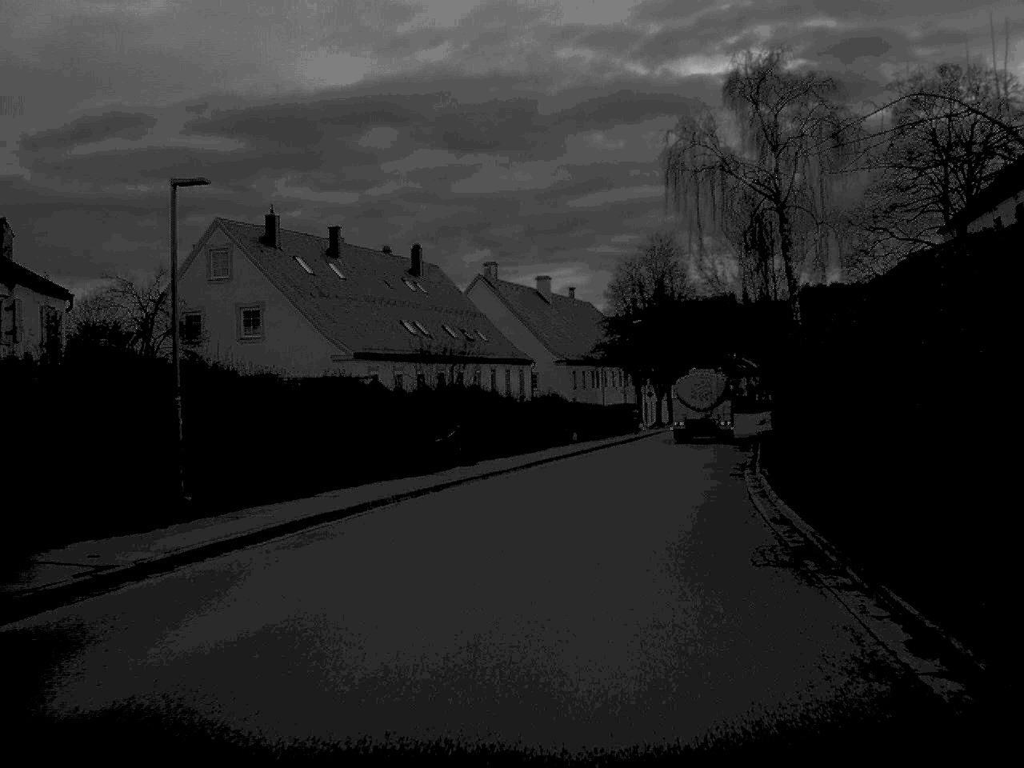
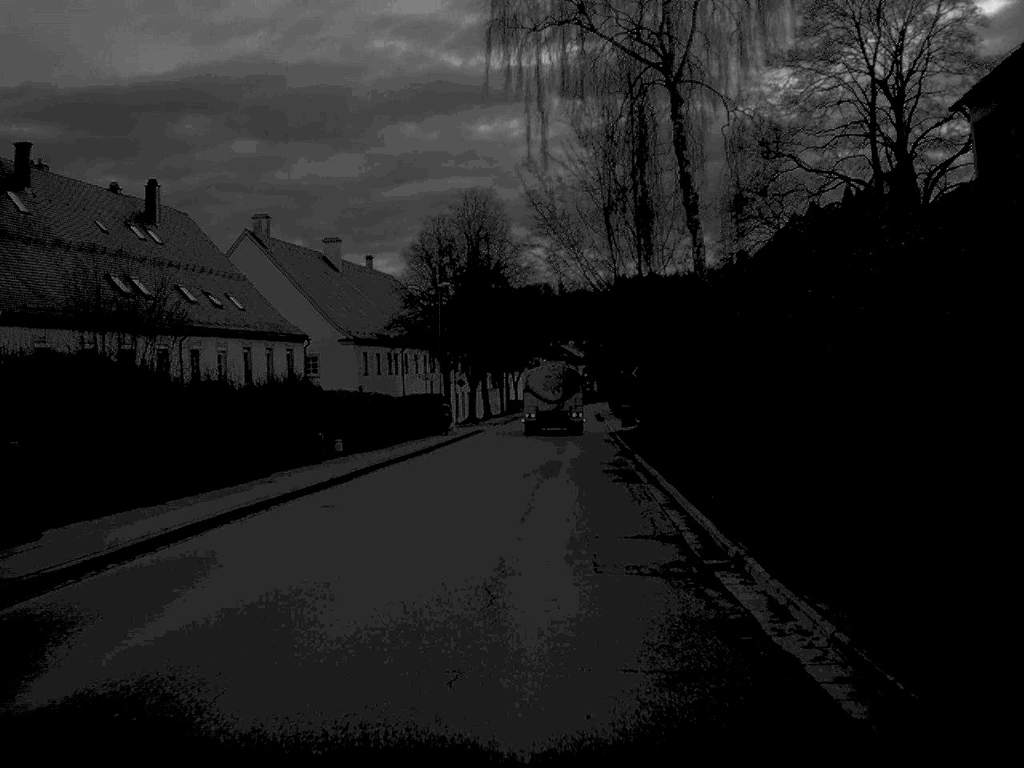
(+1.9, +21.3) m; +8°
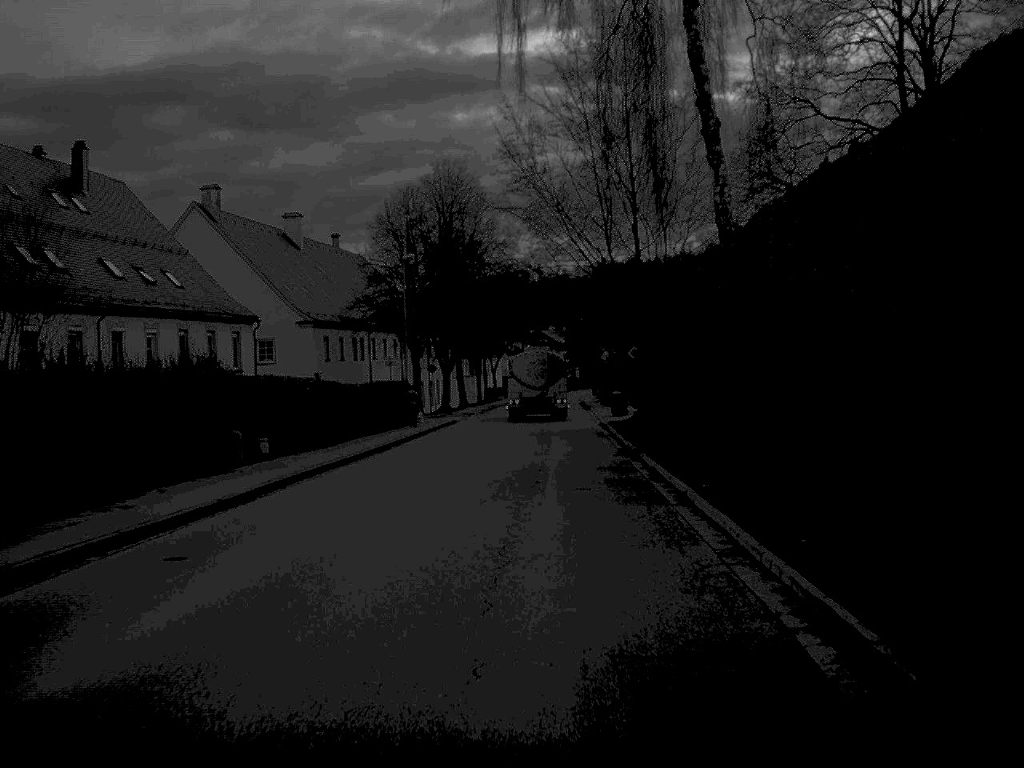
(+0.1, +7.7) m; +1°
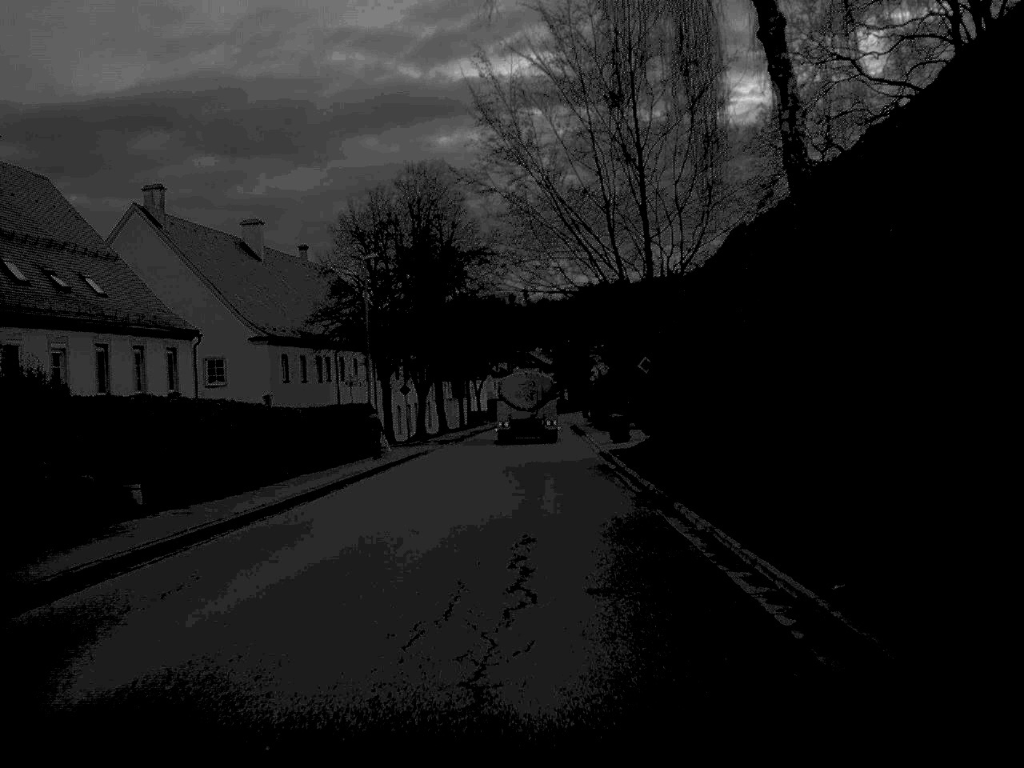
(0.0, +8.6) m; +1°
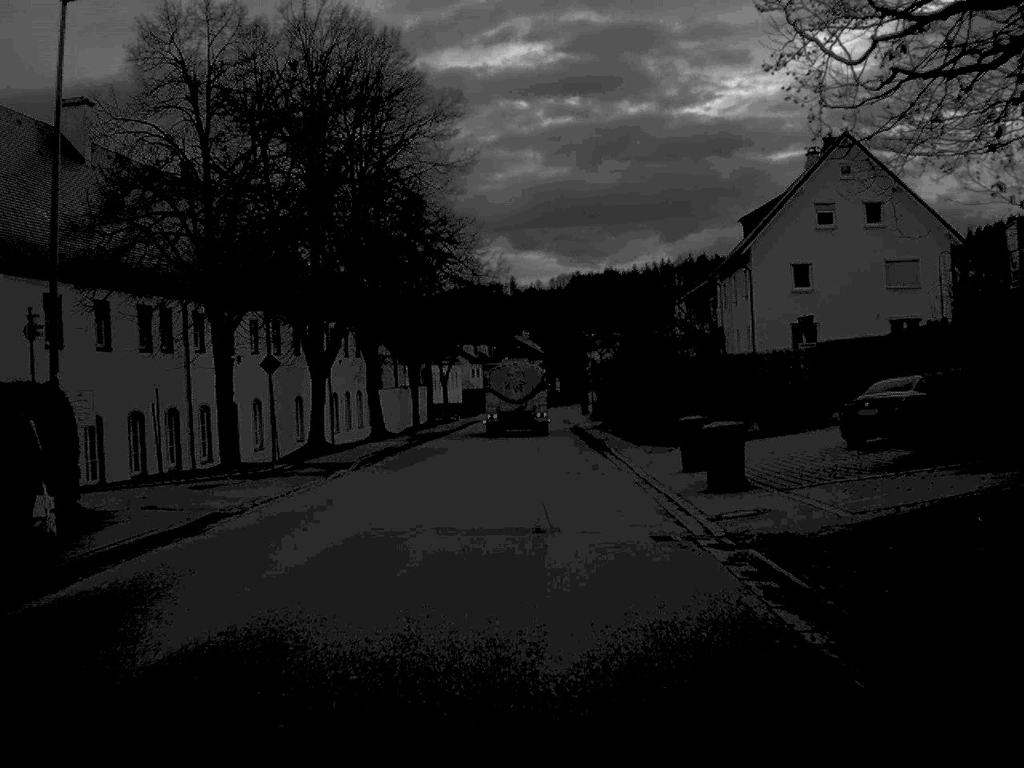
(+0.3, +30.5) m; +1°
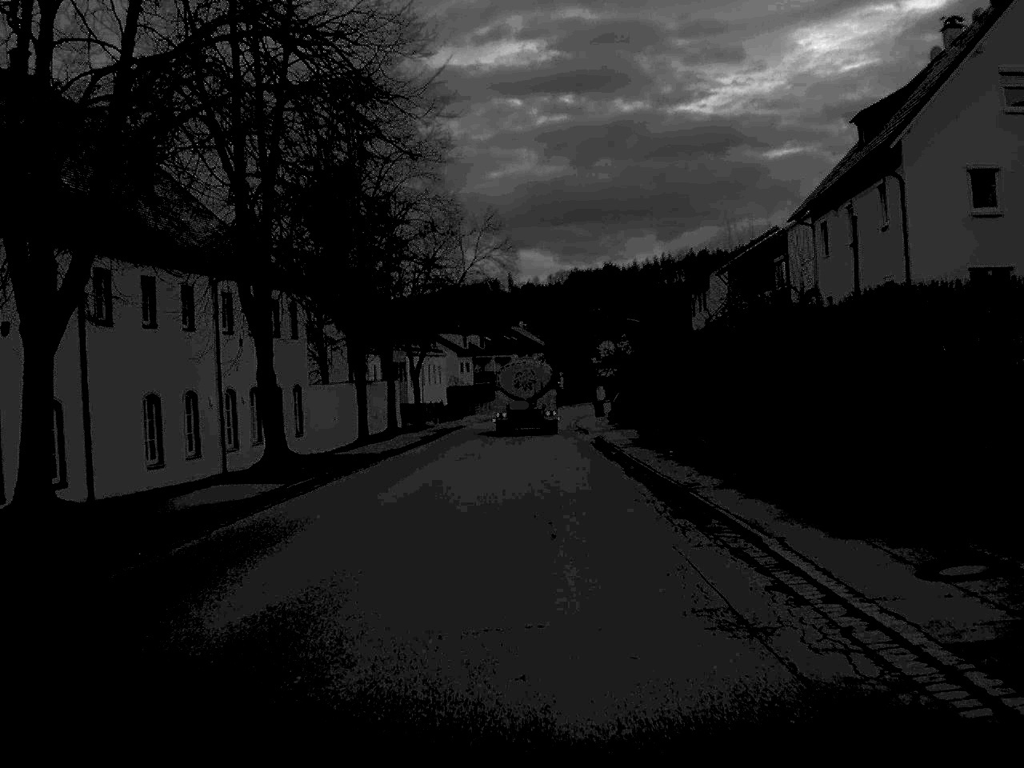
(0.0, +23.2) m; 0°
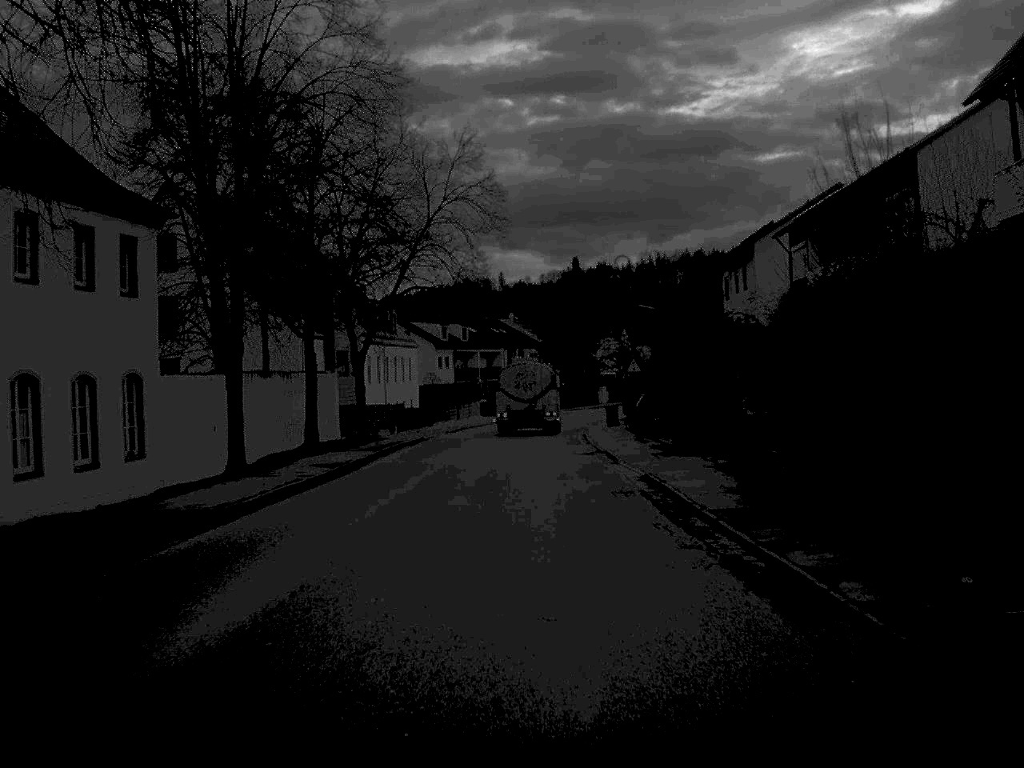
(+0.1, +21.0) m; 0°
